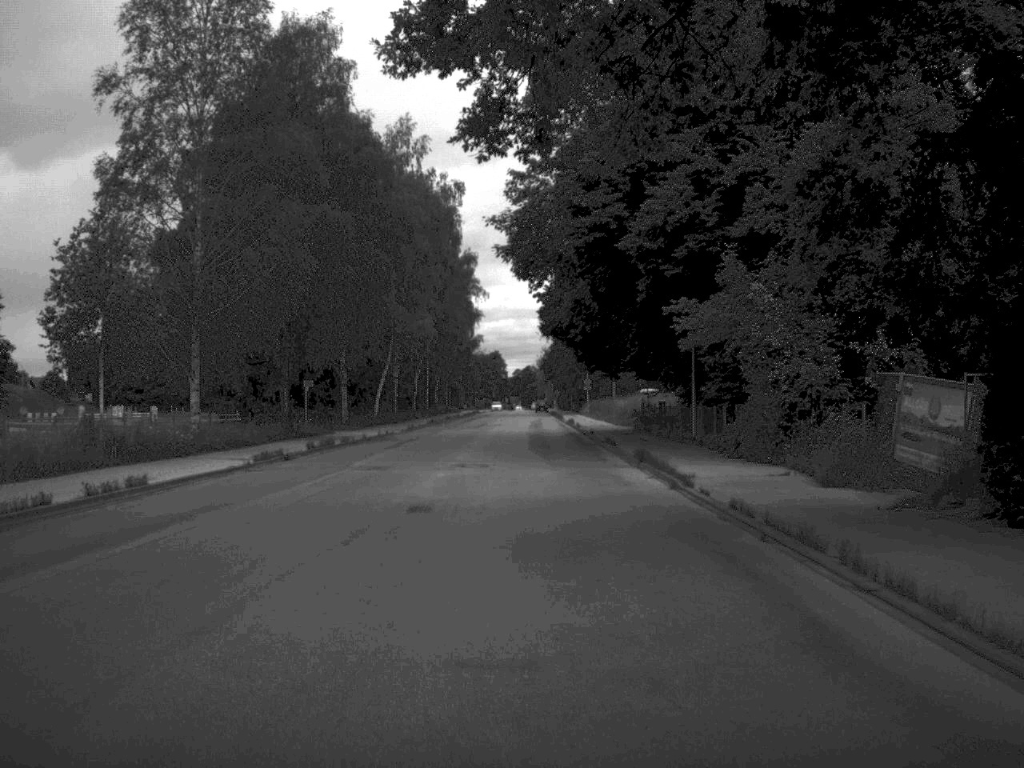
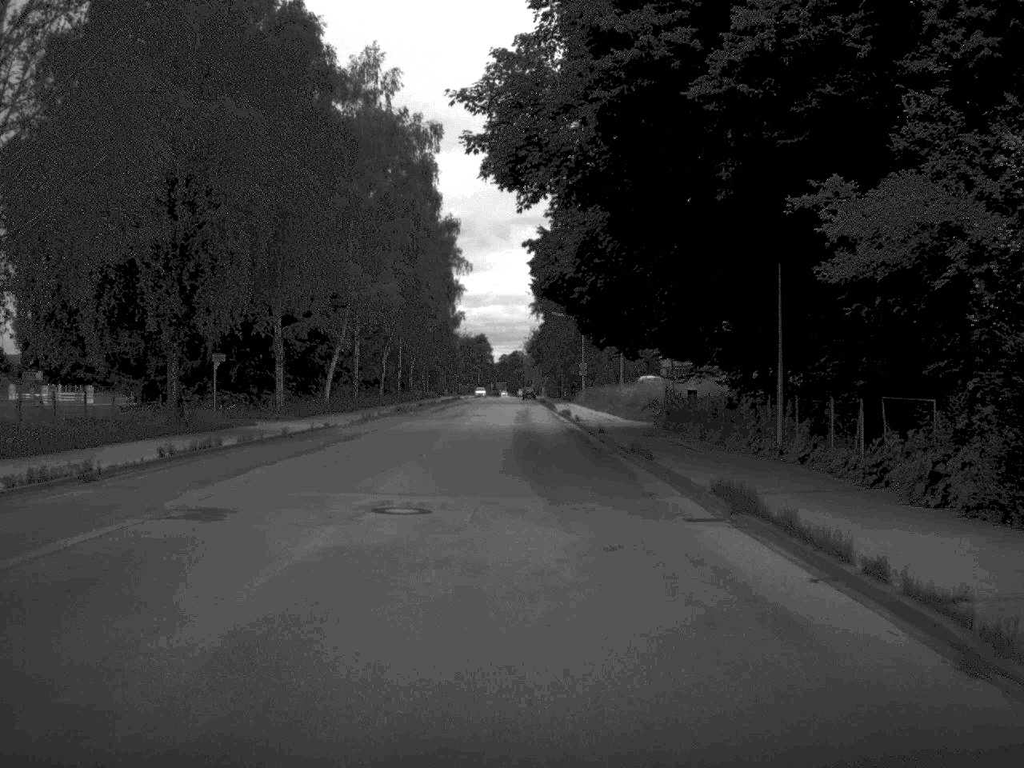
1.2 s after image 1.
(+0.1, +15.5) m; 0°
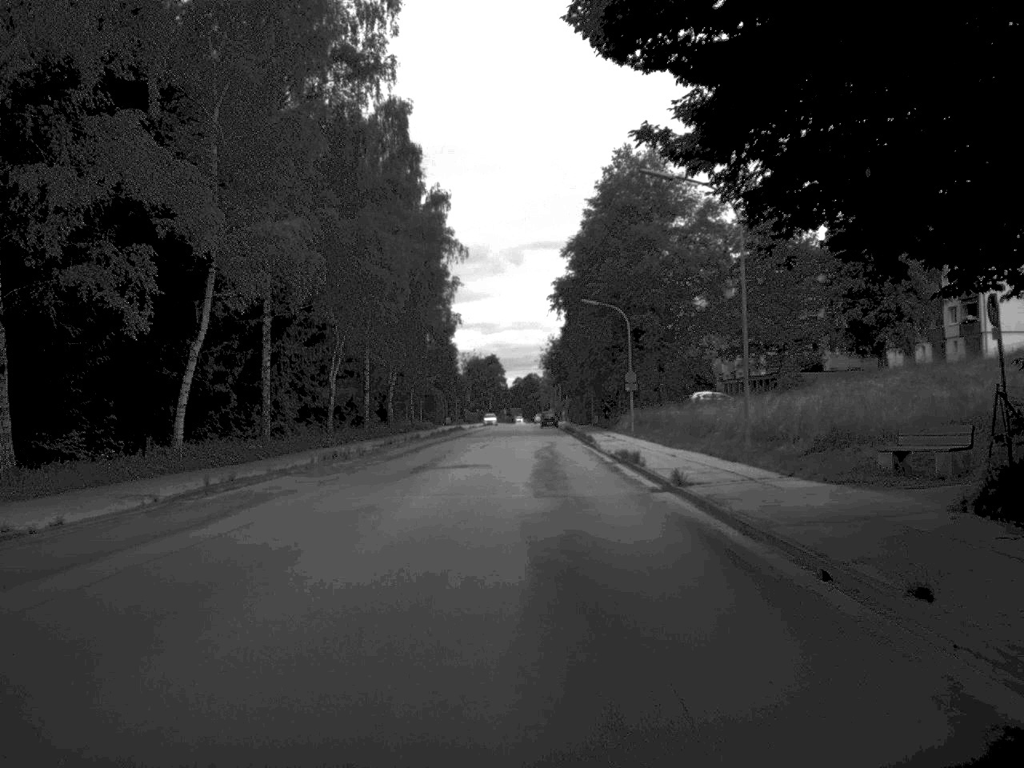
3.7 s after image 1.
(-0.3, +31.8) m; -1°
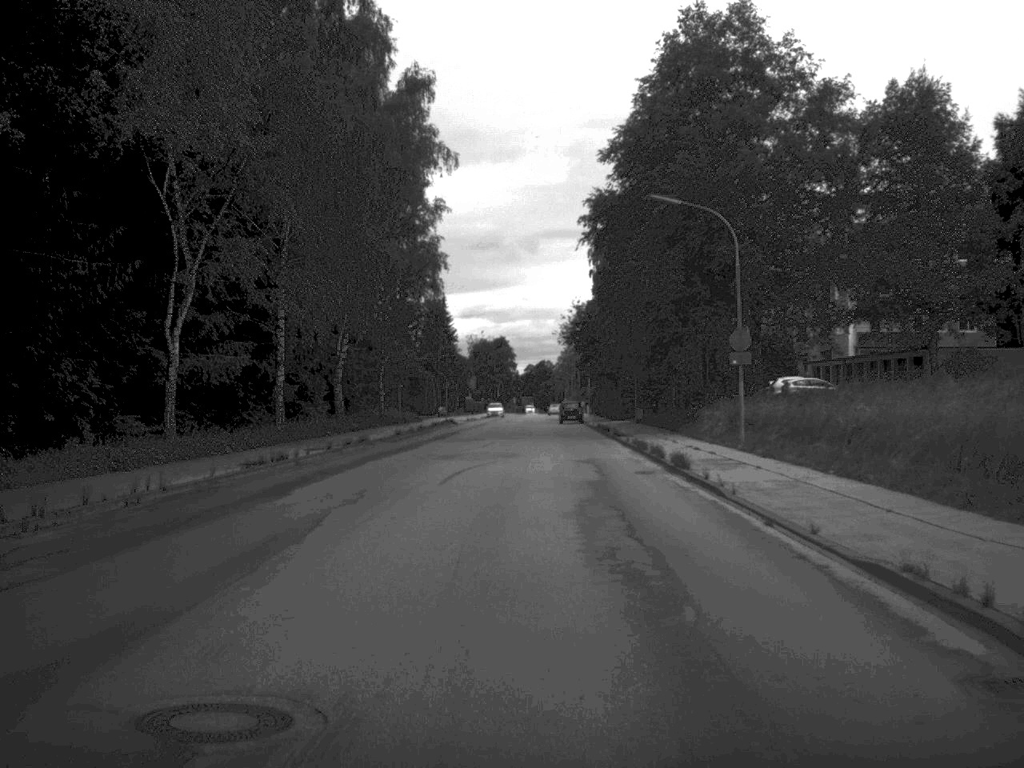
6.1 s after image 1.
(-0.2, +30.5) m; -1°
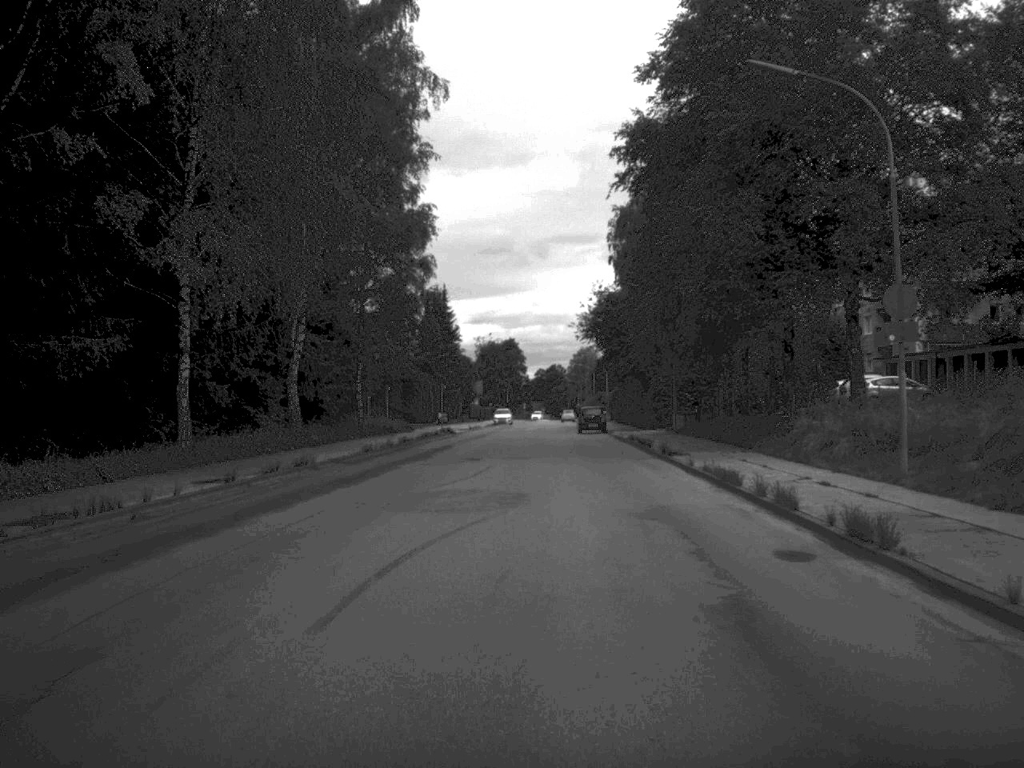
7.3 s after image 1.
(-0.1, +14.6) m; -1°
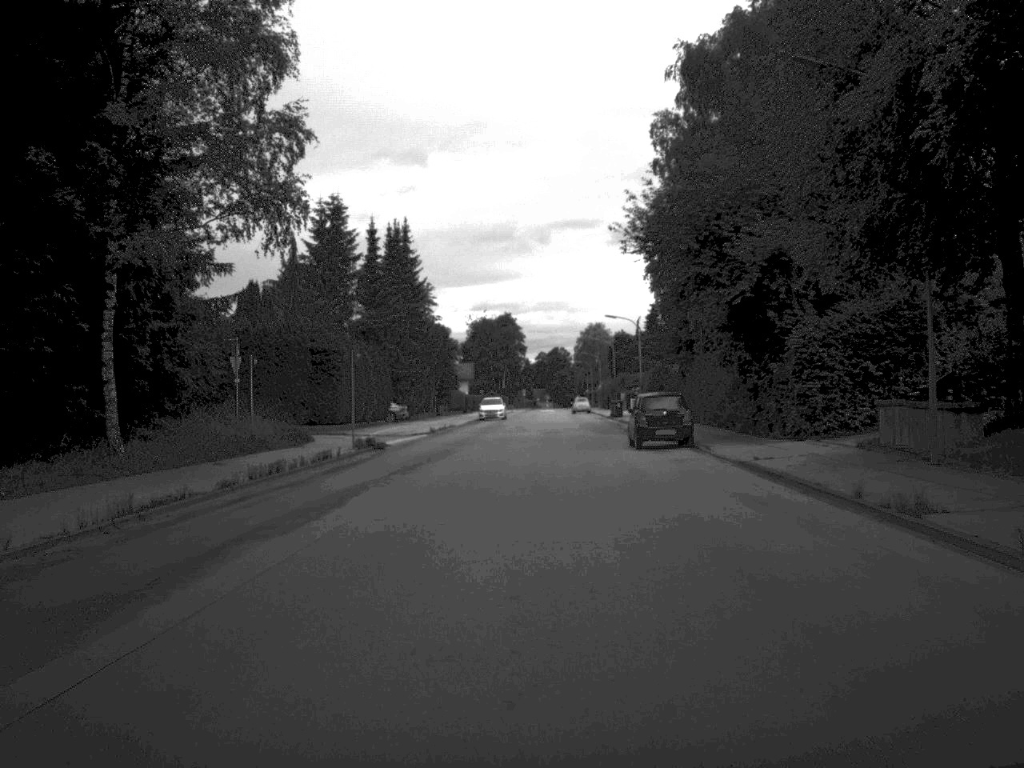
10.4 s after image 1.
(0.0, +37.7) m; 0°
